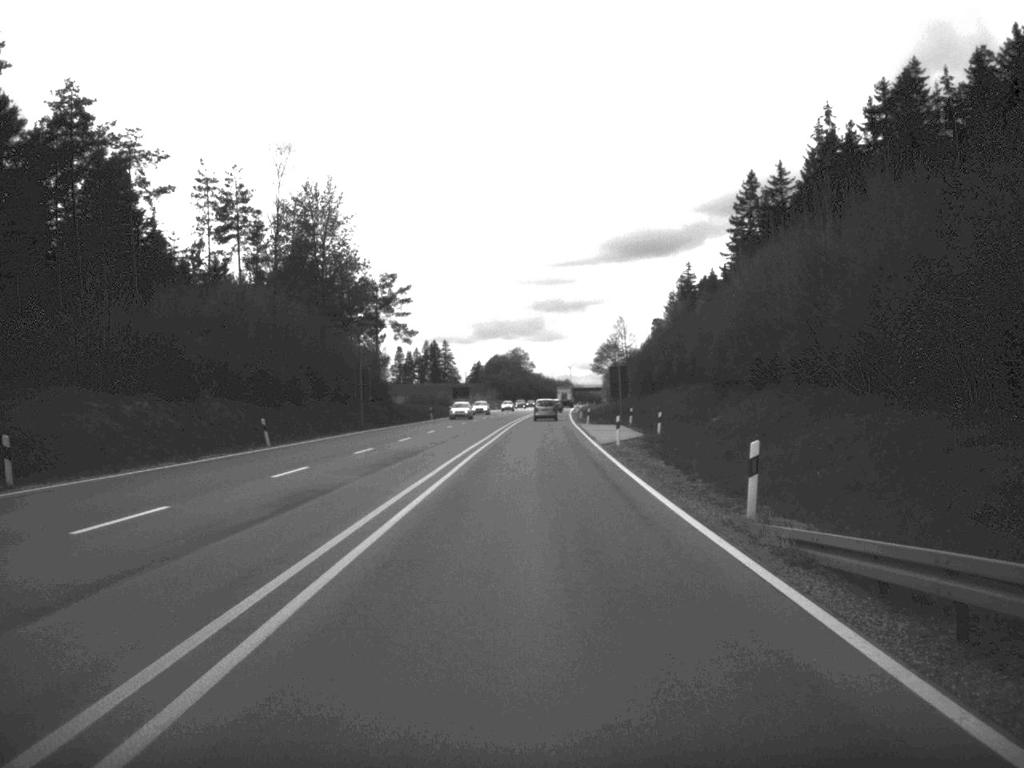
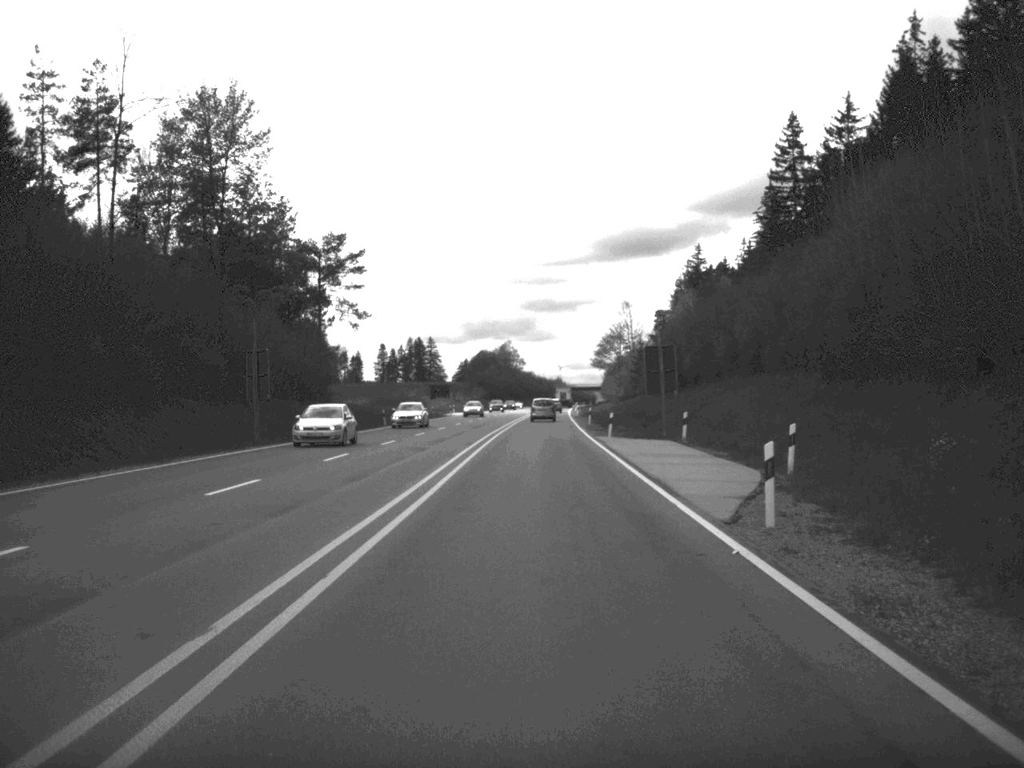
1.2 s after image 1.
(+0.1, +29.5) m; 0°
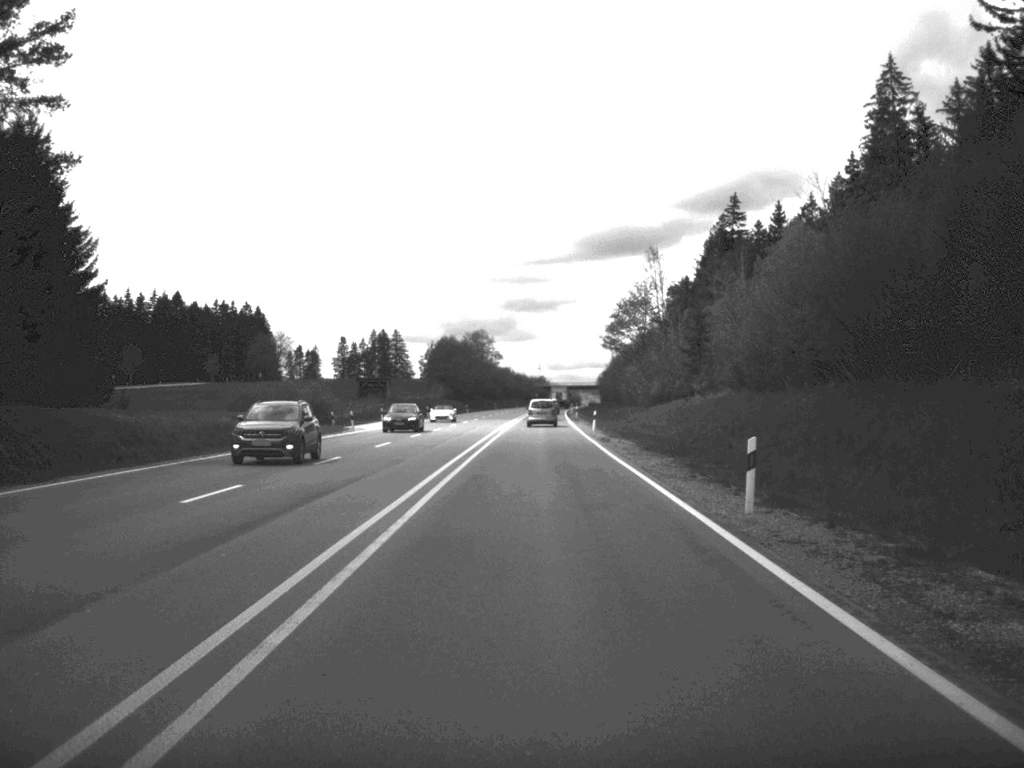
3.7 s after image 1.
(+0.4, +61.0) m; +1°
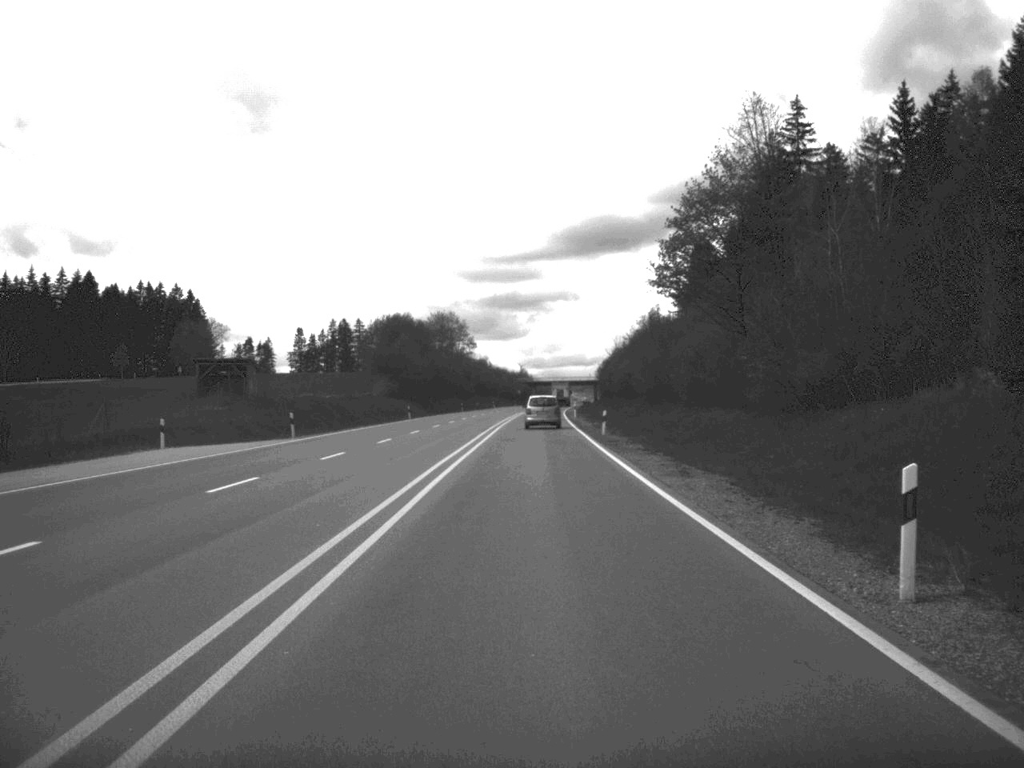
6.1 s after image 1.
(+0.3, +57.2) m; +1°
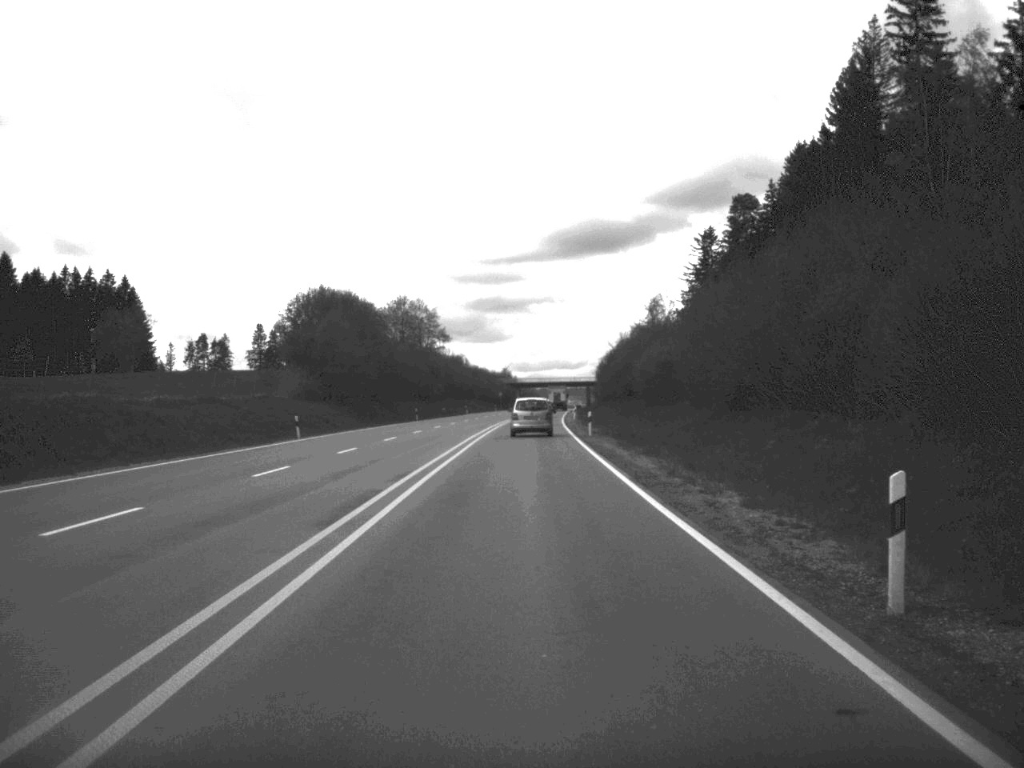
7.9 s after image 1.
(+0.3, +42.4) m; +1°
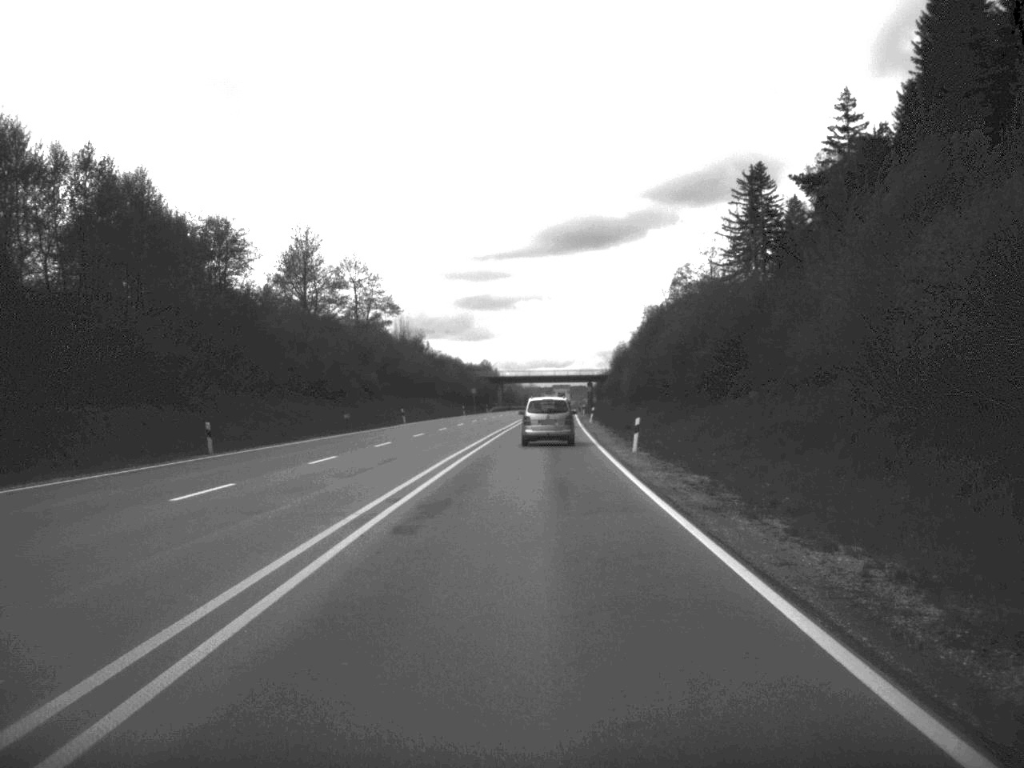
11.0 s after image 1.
(+0.2, +65.9) m; 0°
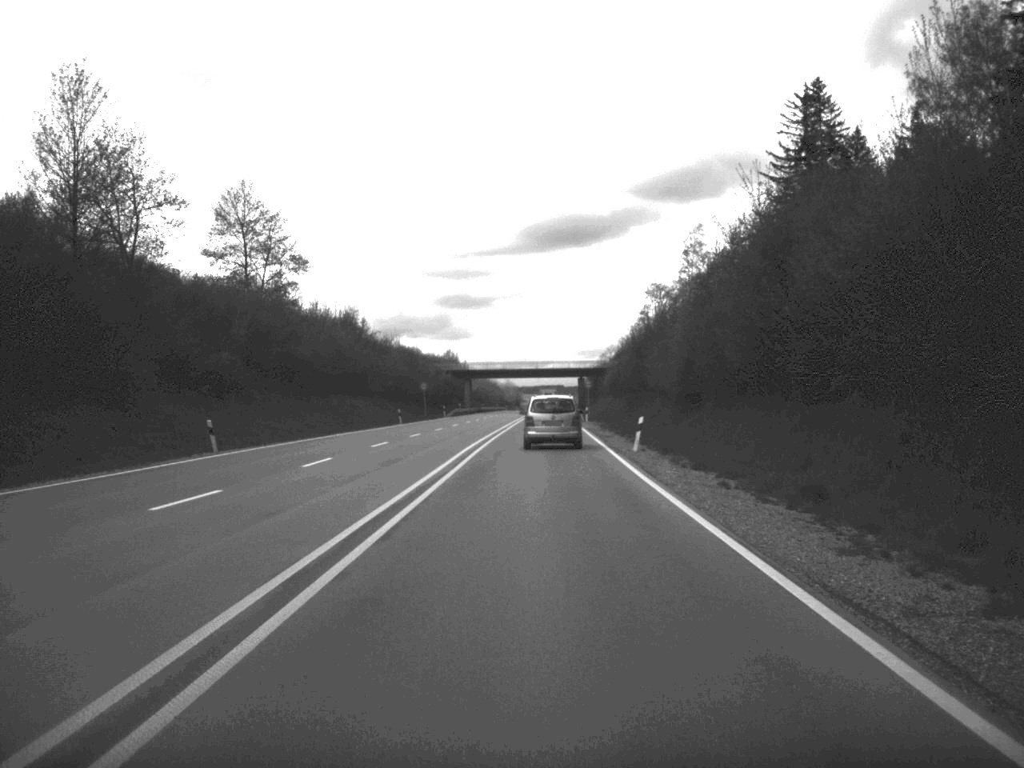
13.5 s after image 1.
(+0.4, +49.0) m; +1°
